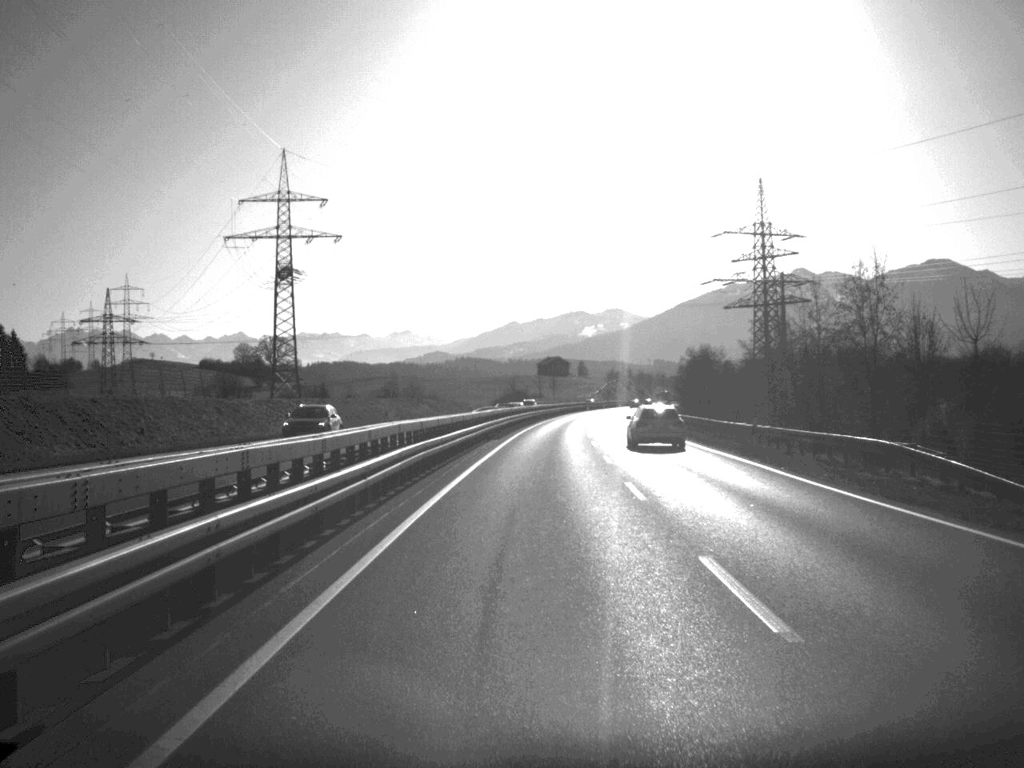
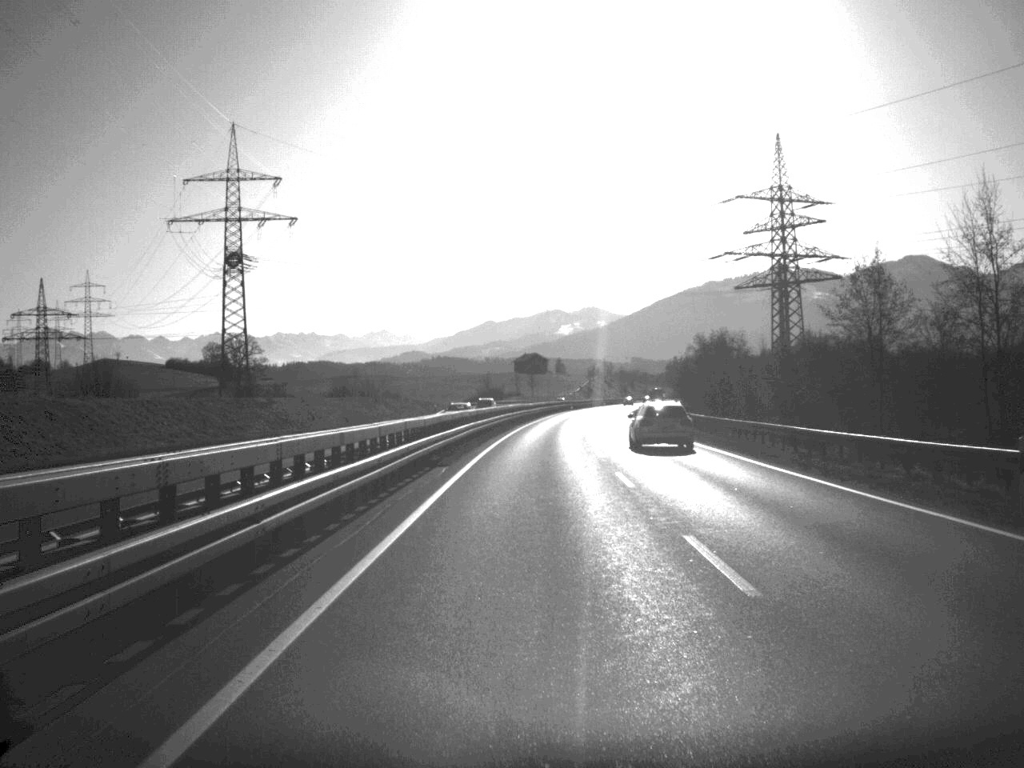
(+0.2, +22.1) m; +1°
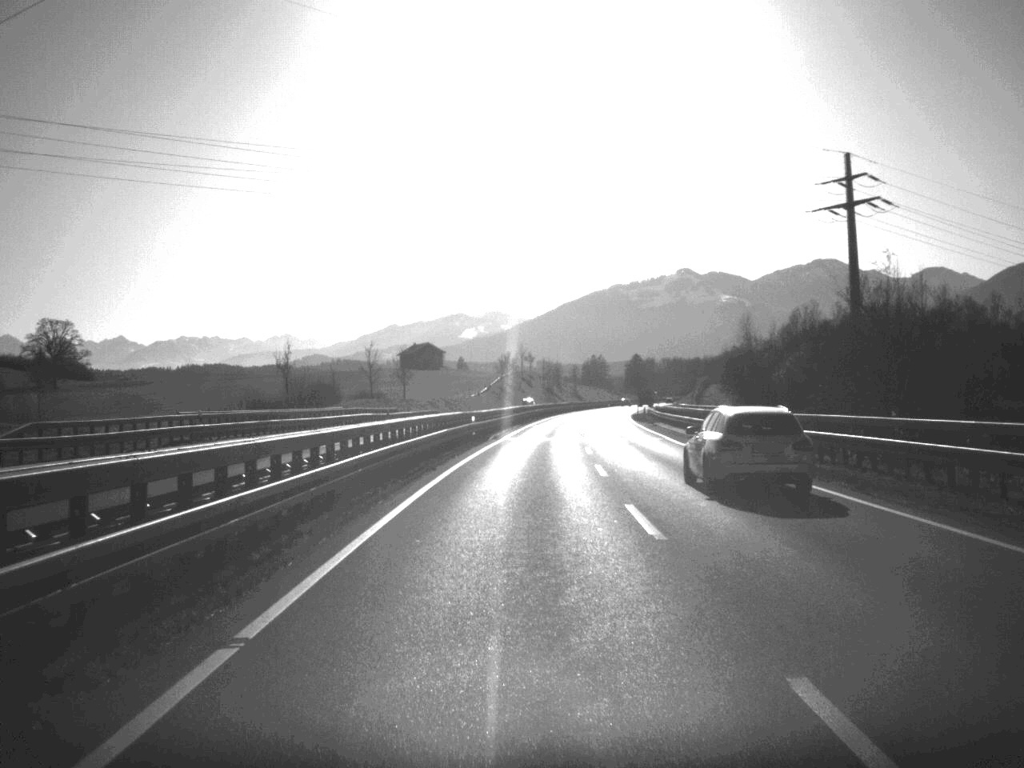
(+4.3, +114.7) m; +4°
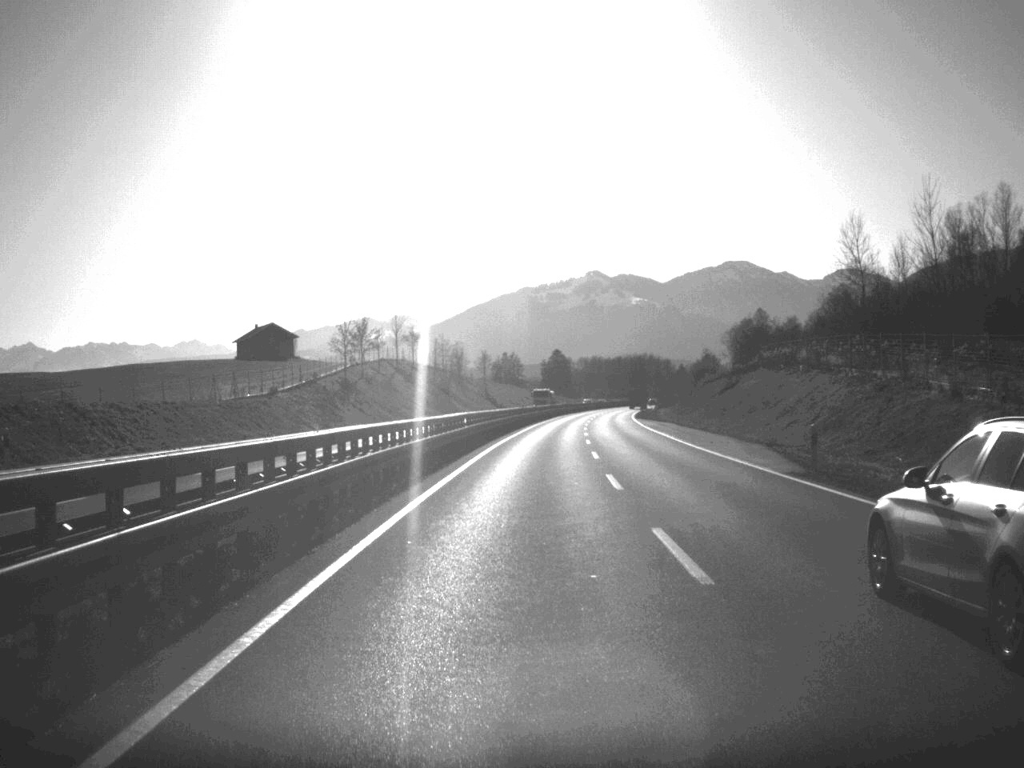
(+4.0, +110.3) m; +4°
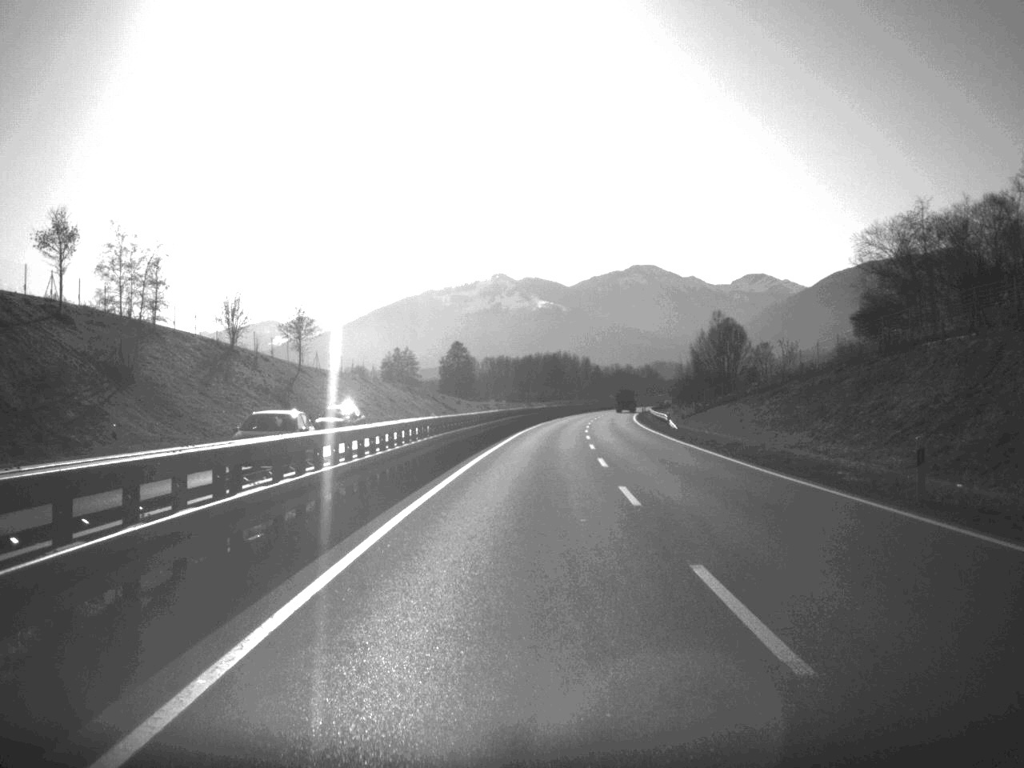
(+4.2, +111.0) m; +4°
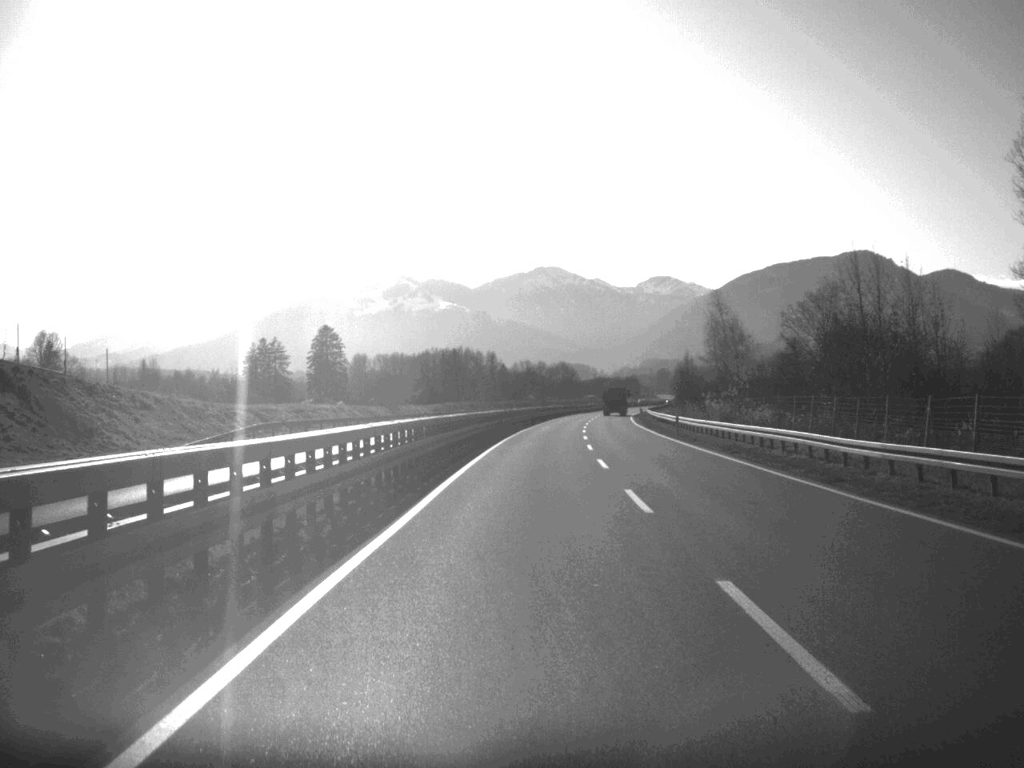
(+4.1, +108.1) m; +4°
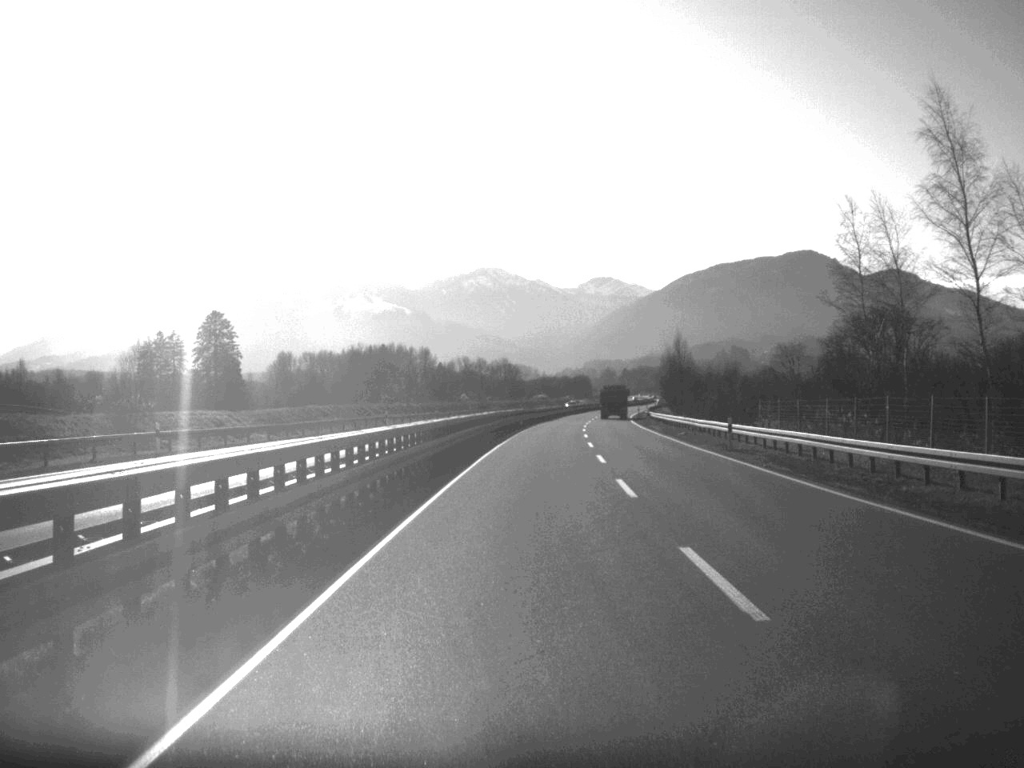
(+1.5, +68.3) m; +3°
